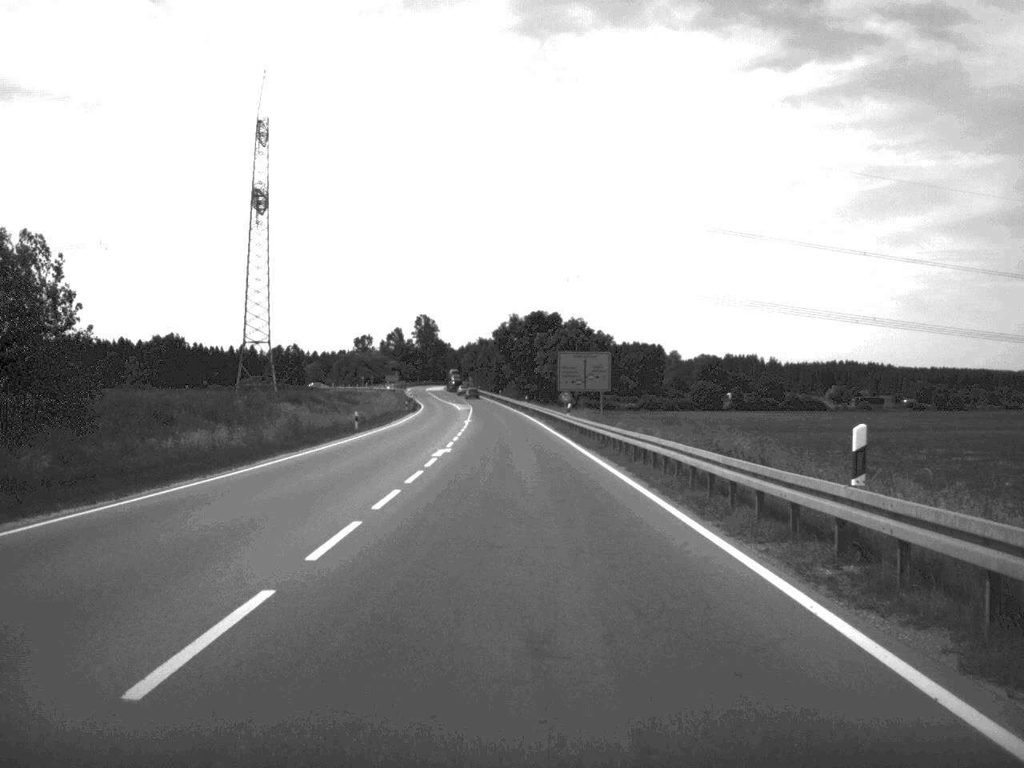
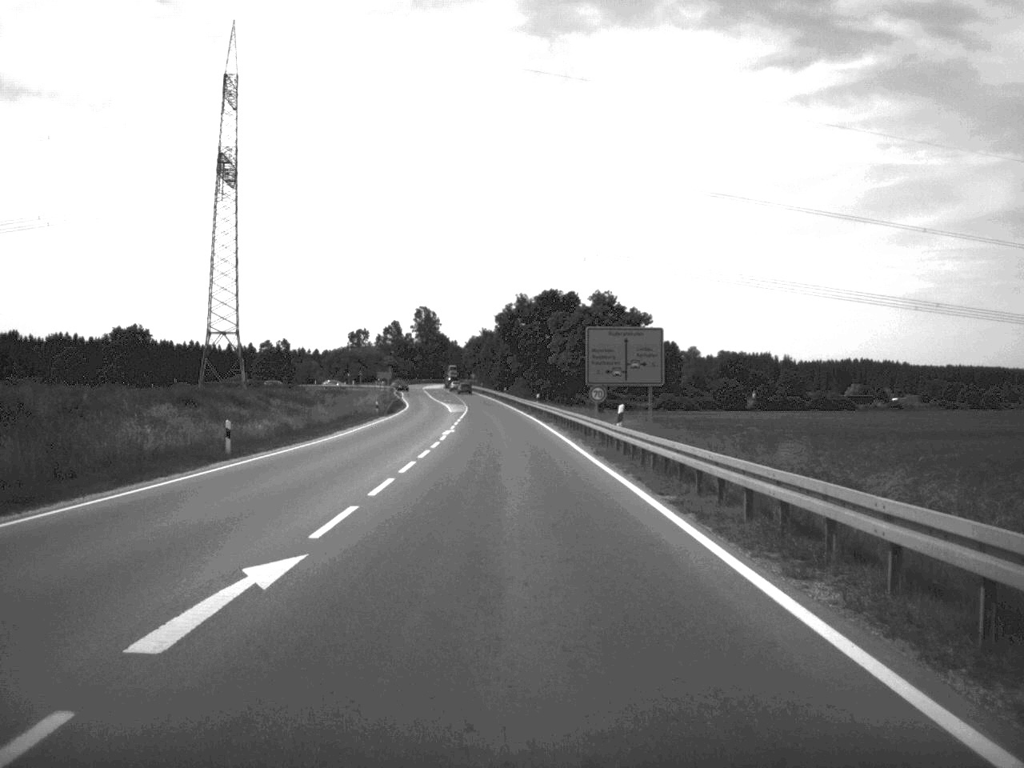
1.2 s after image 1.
(-0.1, +28.0) m; 0°
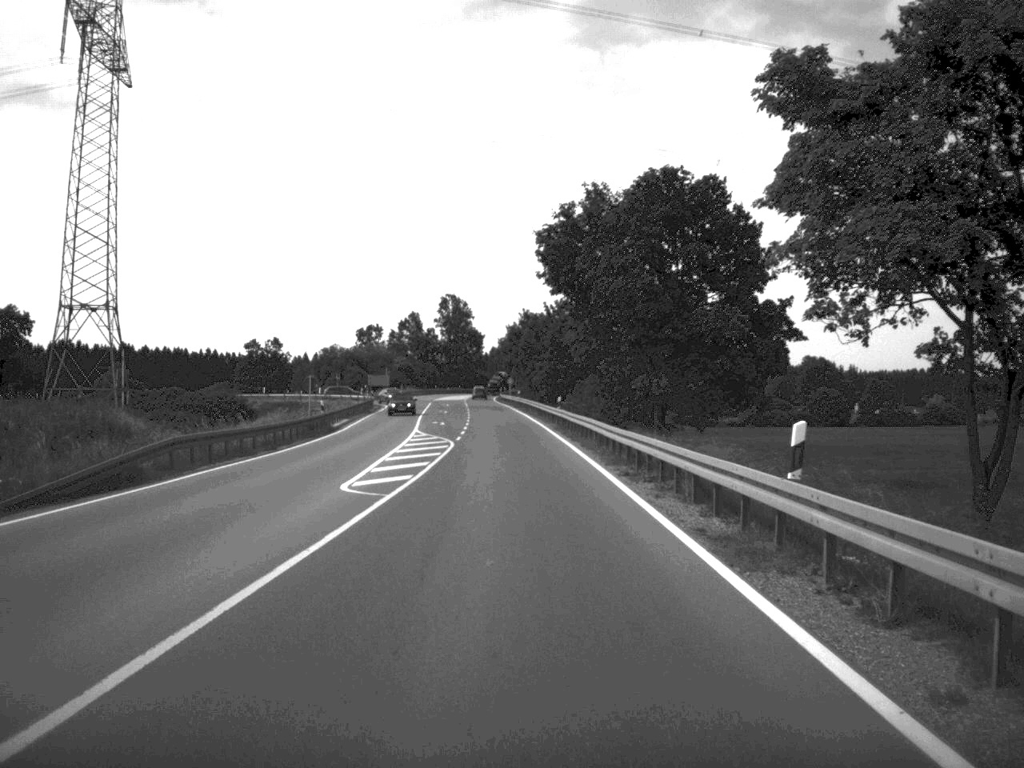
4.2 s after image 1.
(-1.3, +69.9) m; -2°
